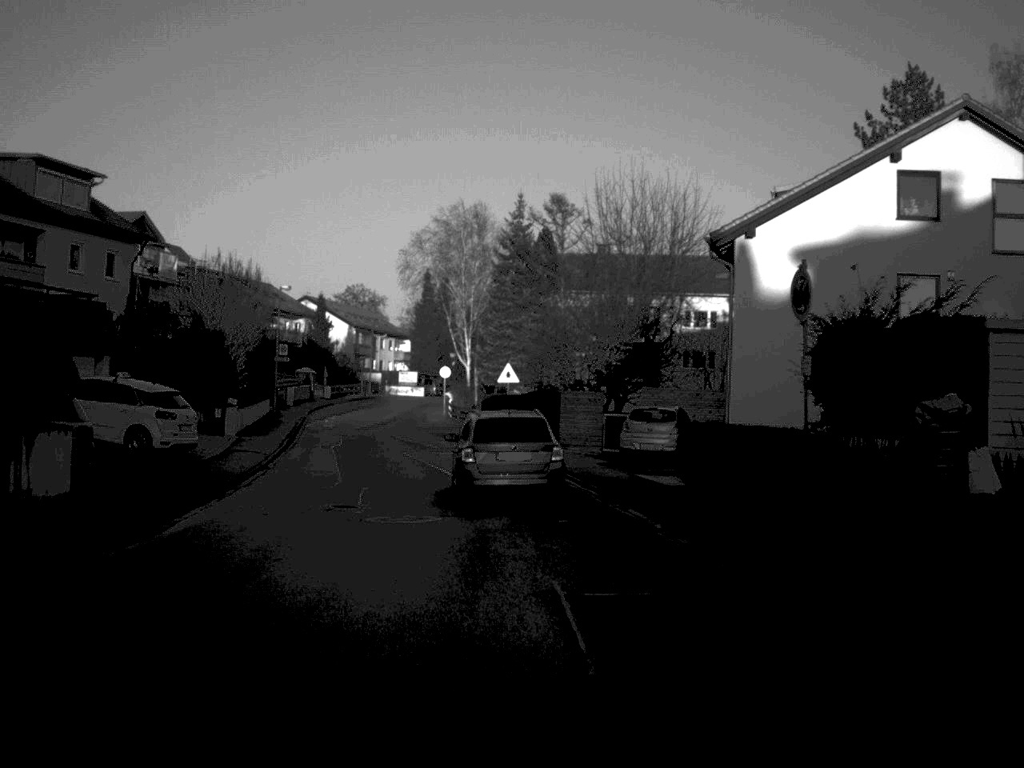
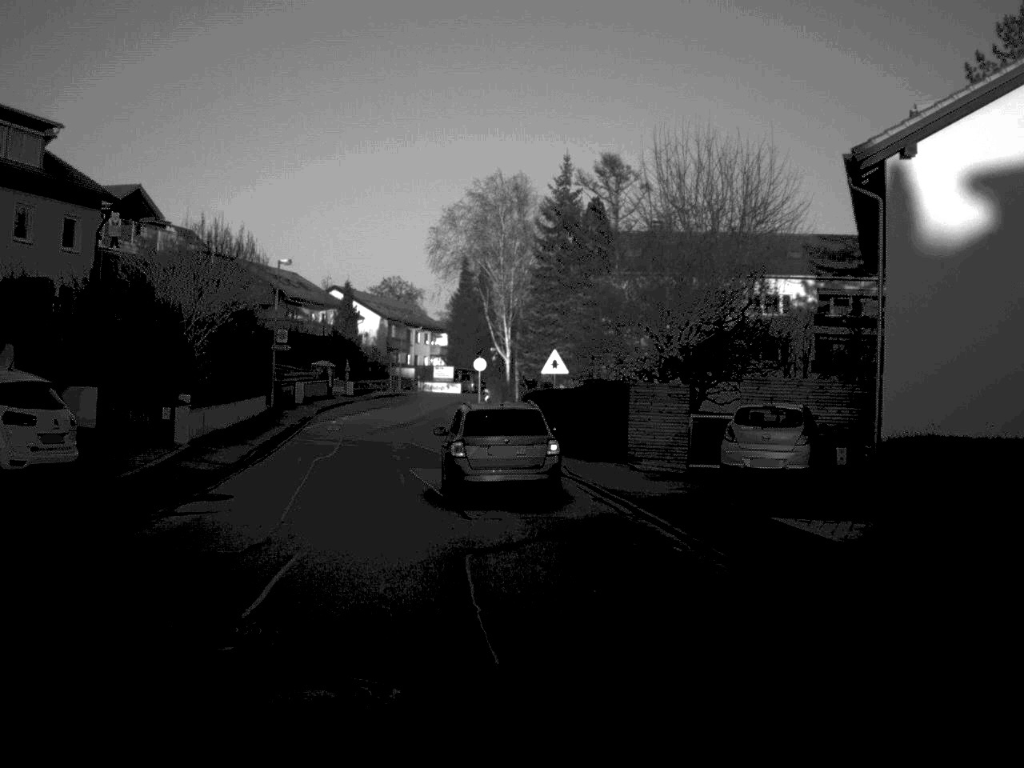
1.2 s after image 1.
(-0.2, +10.5) m; -2°
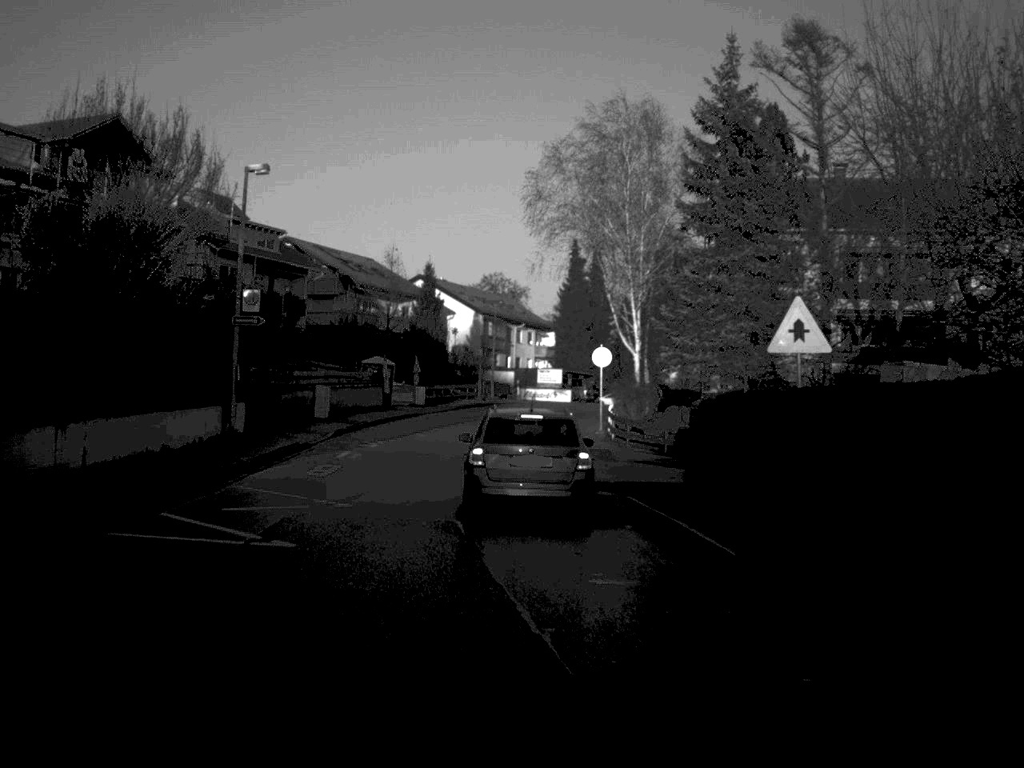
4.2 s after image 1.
(-1.1, +22.6) m; -5°
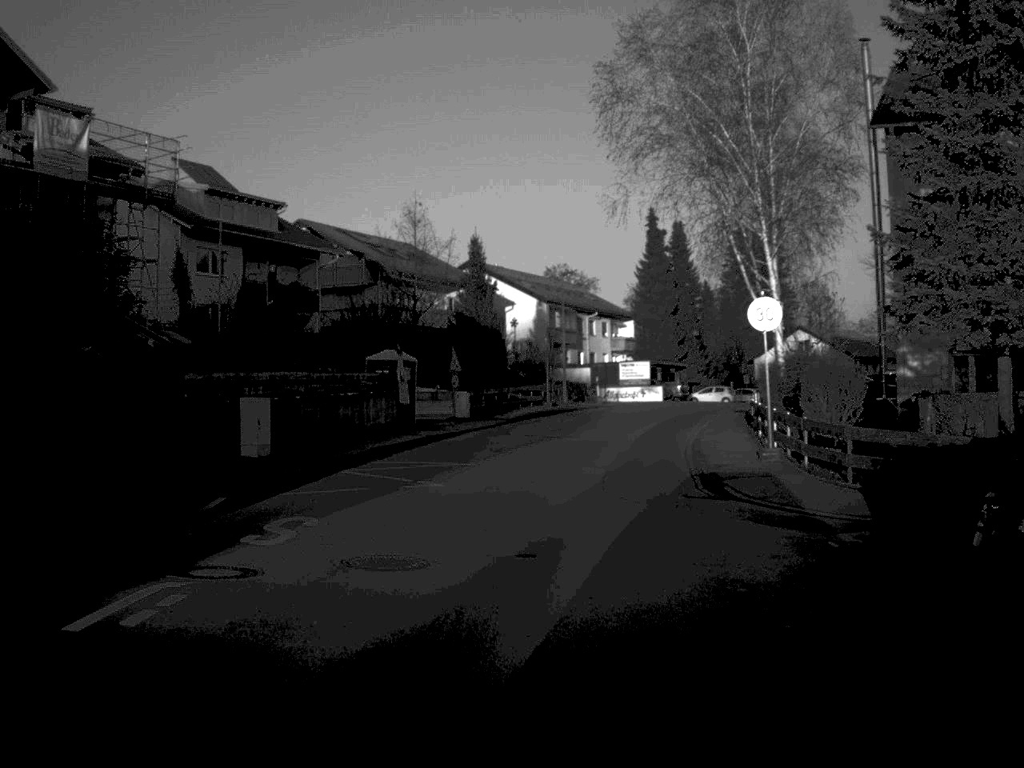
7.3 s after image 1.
(-0.6, +19.2) m; -3°
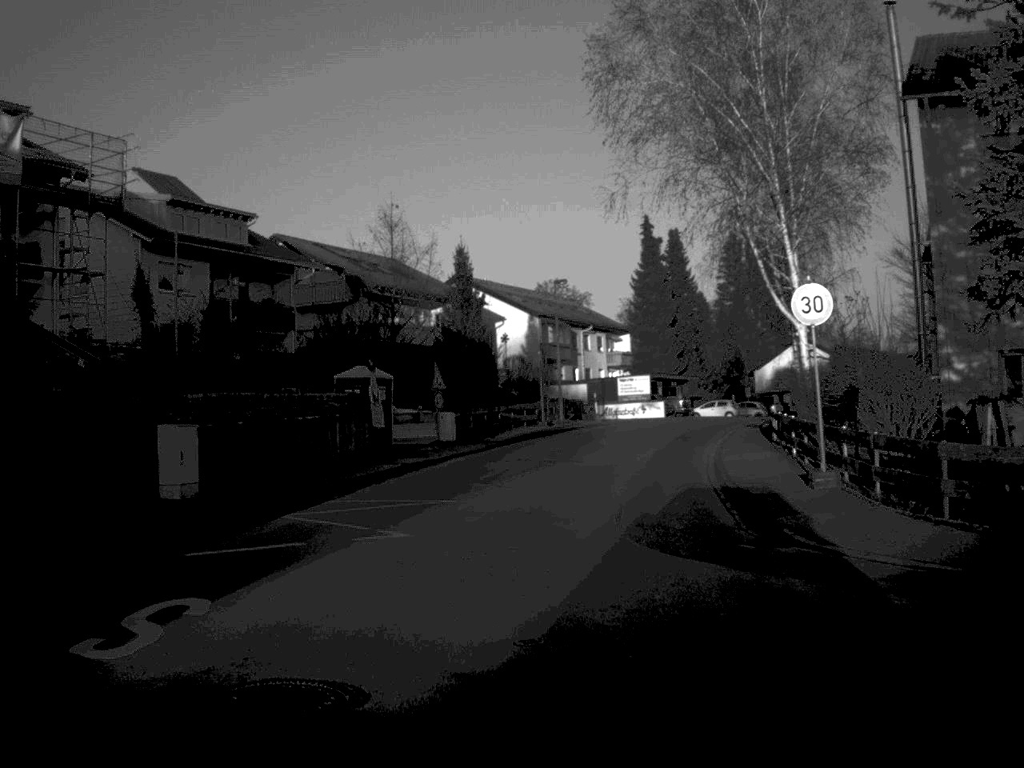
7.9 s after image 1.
(0.0, +4.7) m; 0°
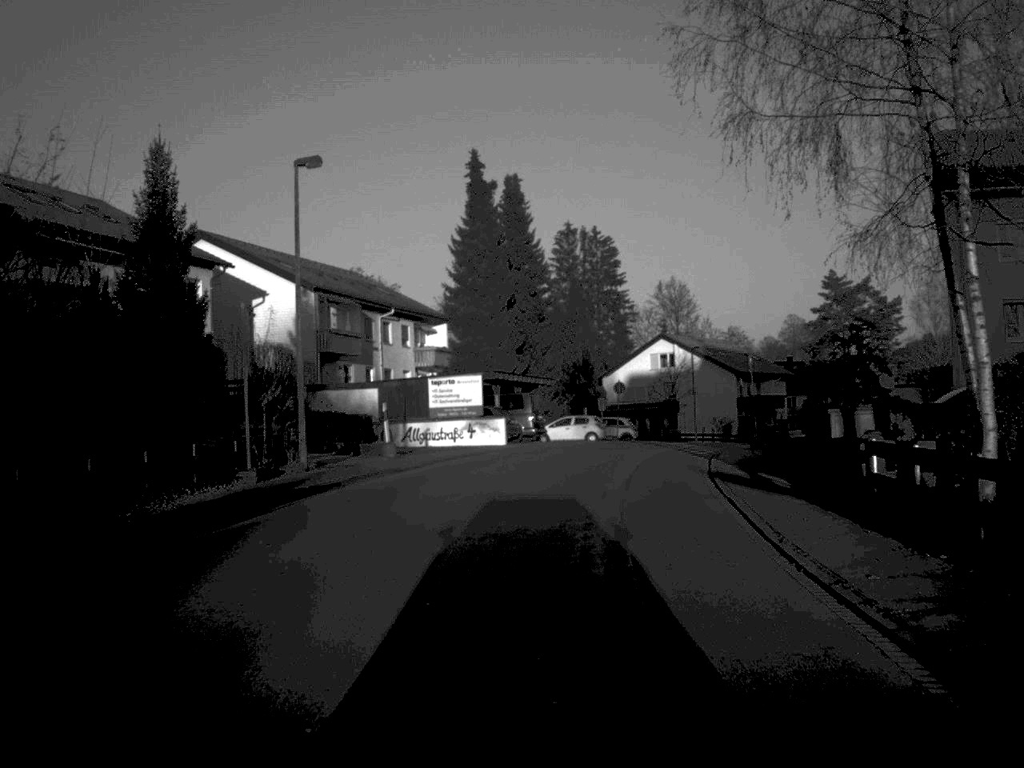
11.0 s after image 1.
(+2.0, +29.6) m; +8°
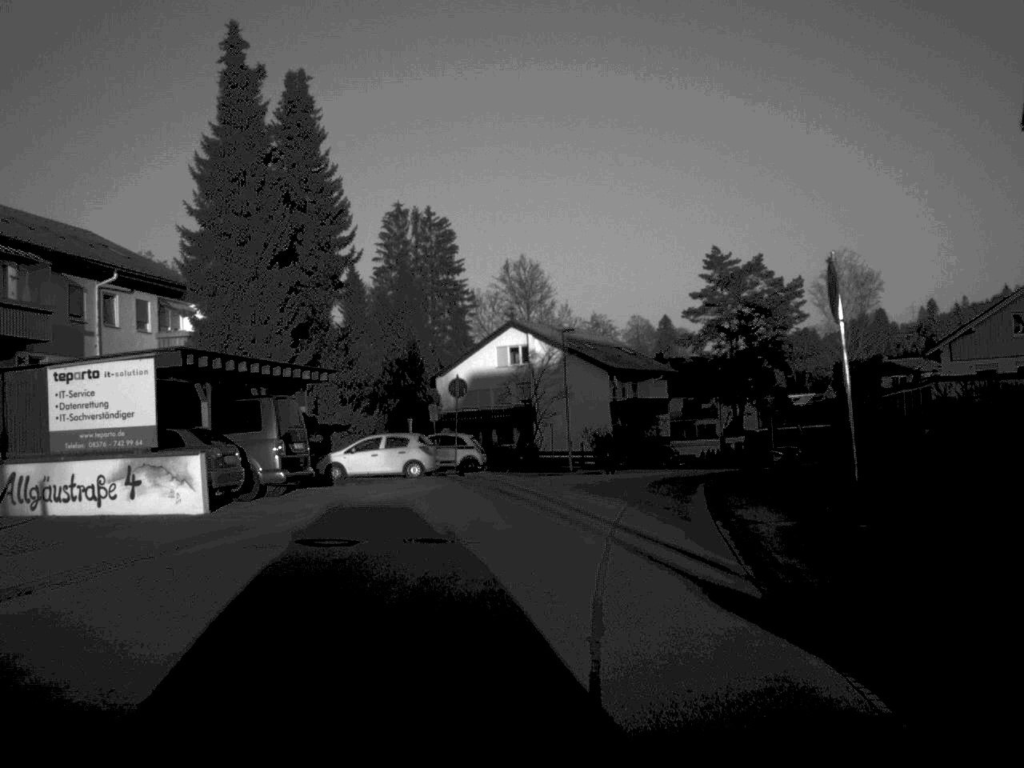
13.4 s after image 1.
(+1.5, +24.8) m; +7°
